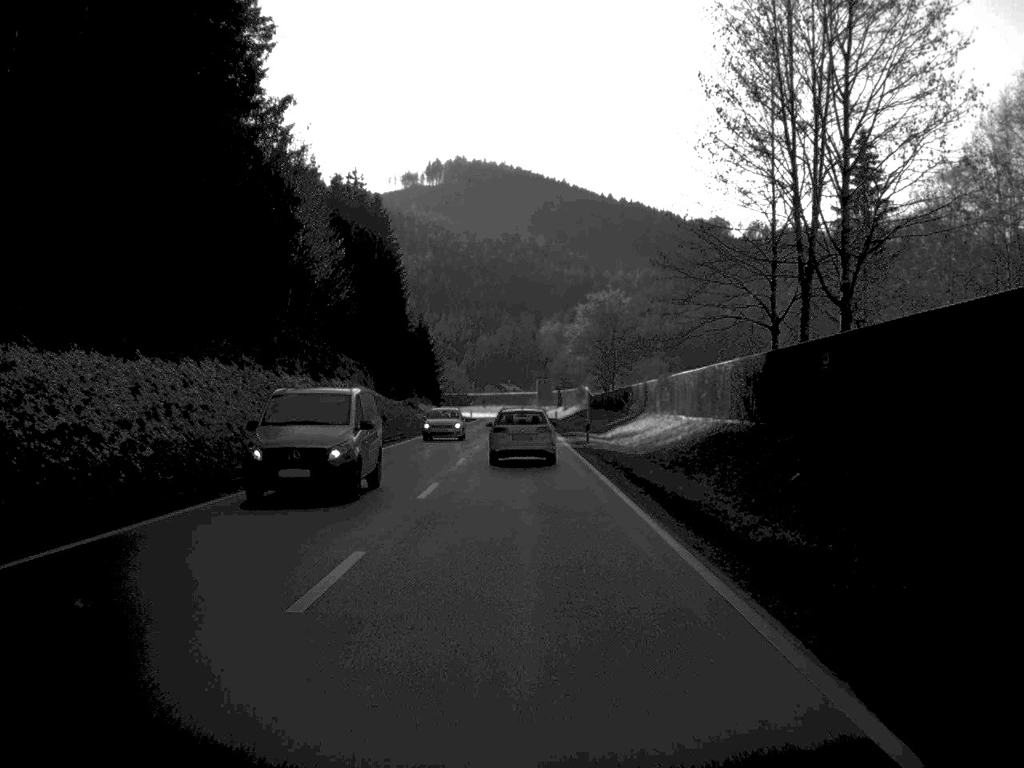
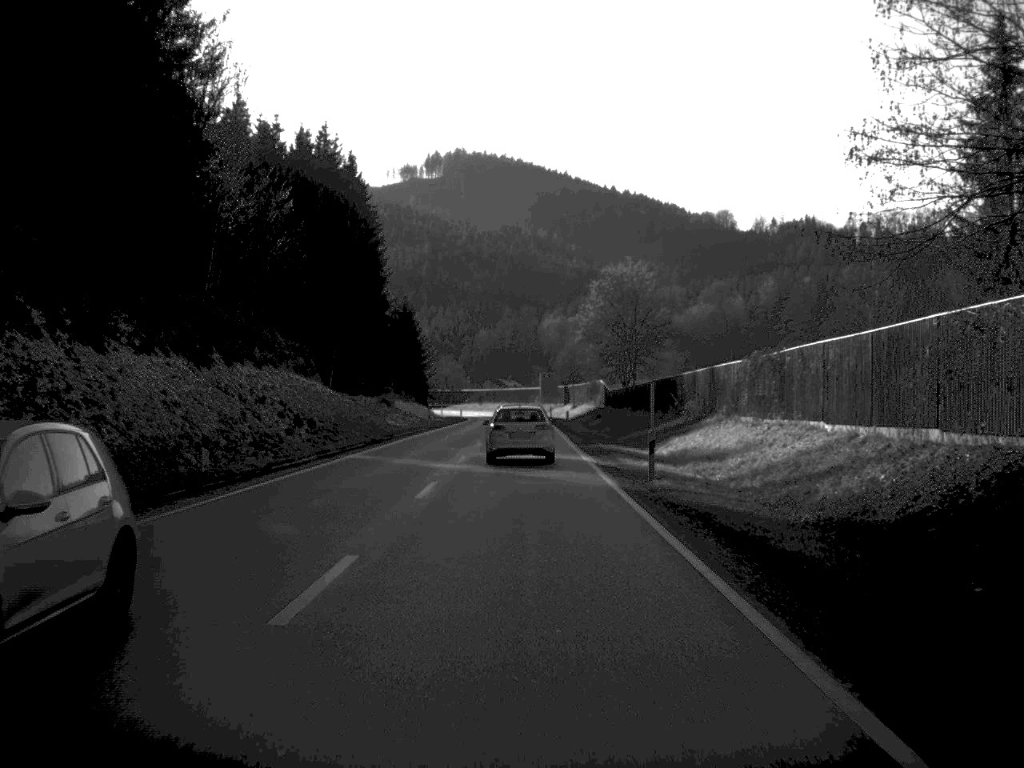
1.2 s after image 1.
(0.0, +24.4) m; 0°
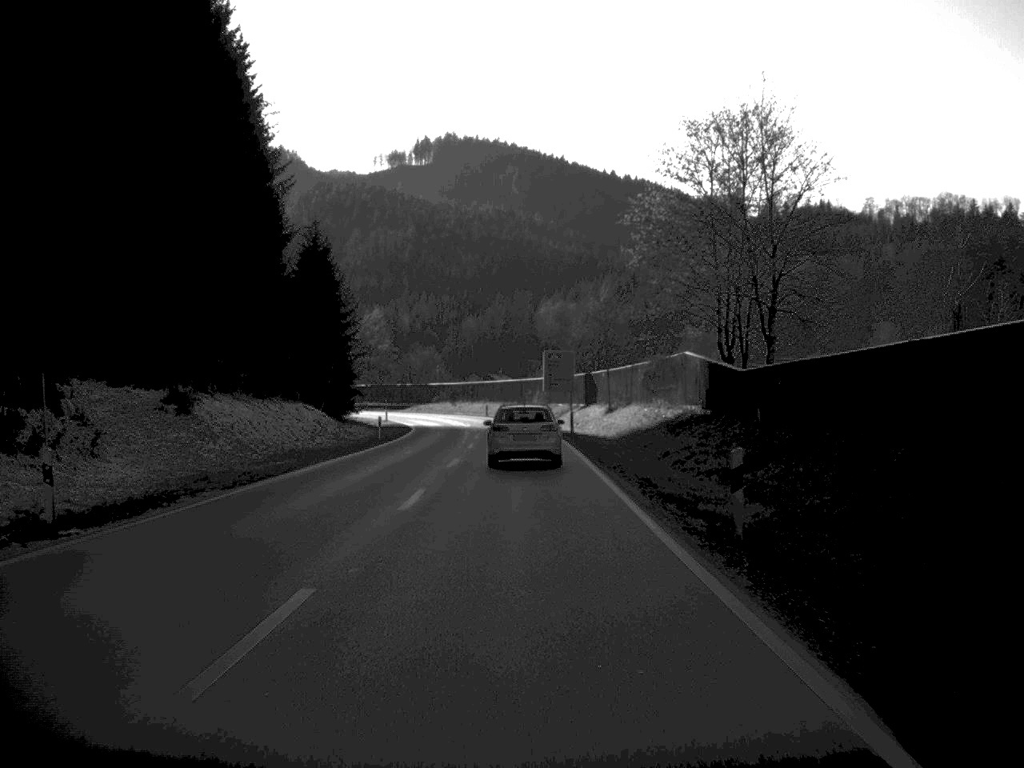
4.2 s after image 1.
(+0.1, +61.8) m; 0°
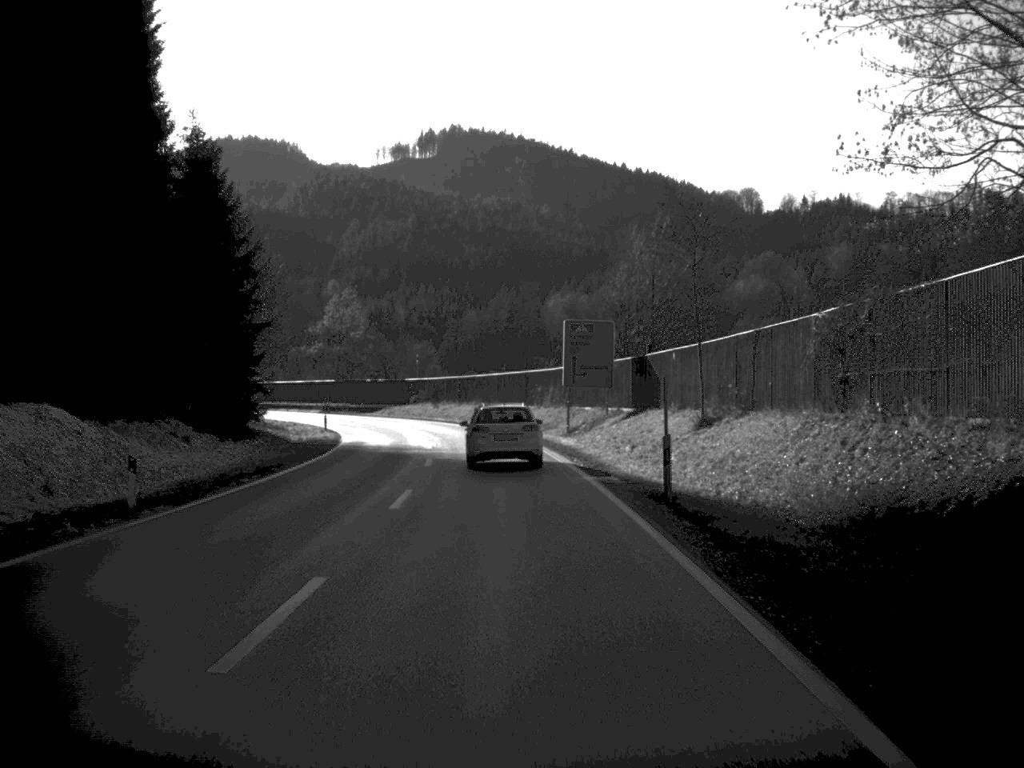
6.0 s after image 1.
(-0.1, +34.9) m; 0°
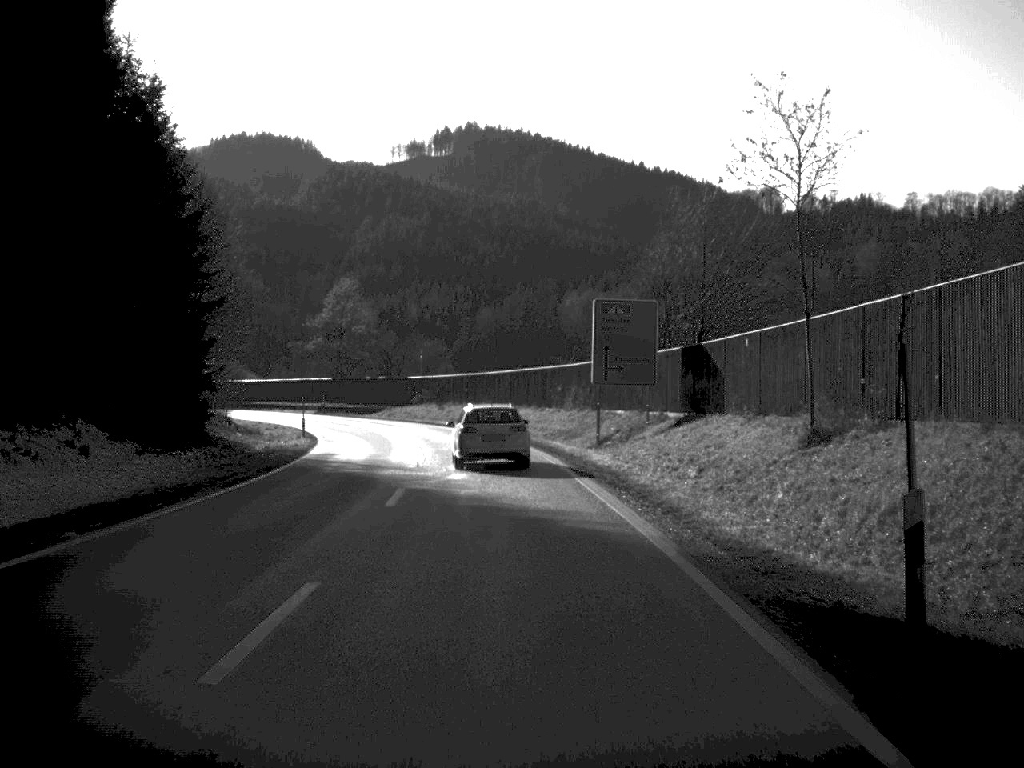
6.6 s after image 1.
(-0.1, +11.7) m; -1°
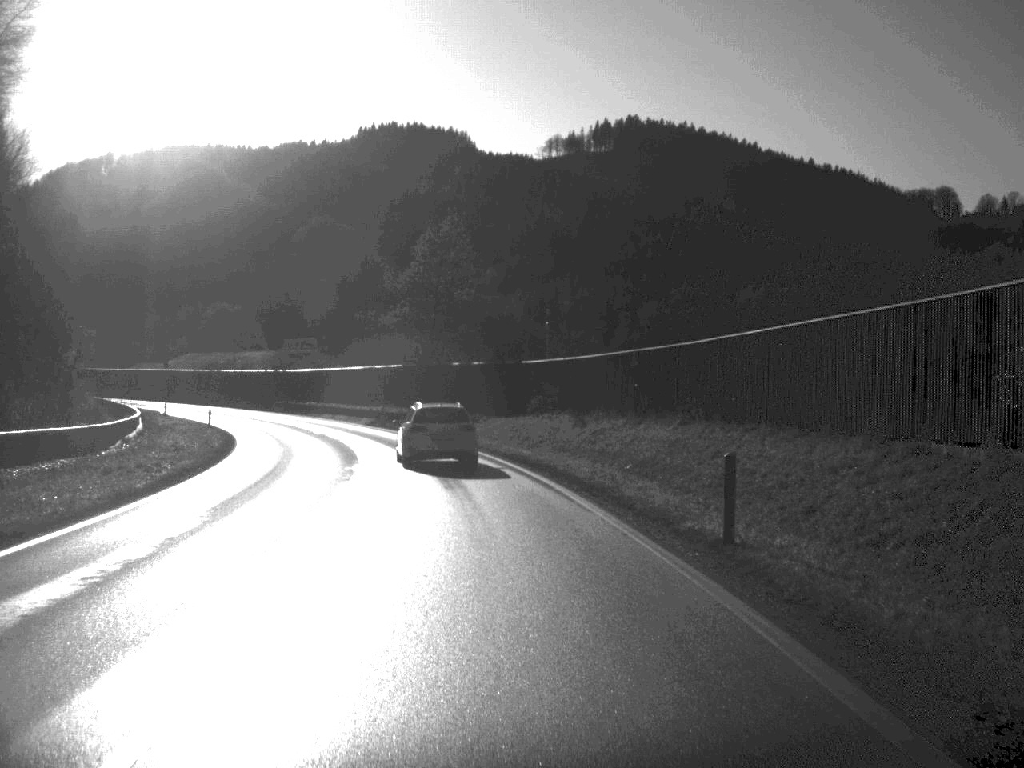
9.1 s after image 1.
(-2.5, +47.4) m; -7°
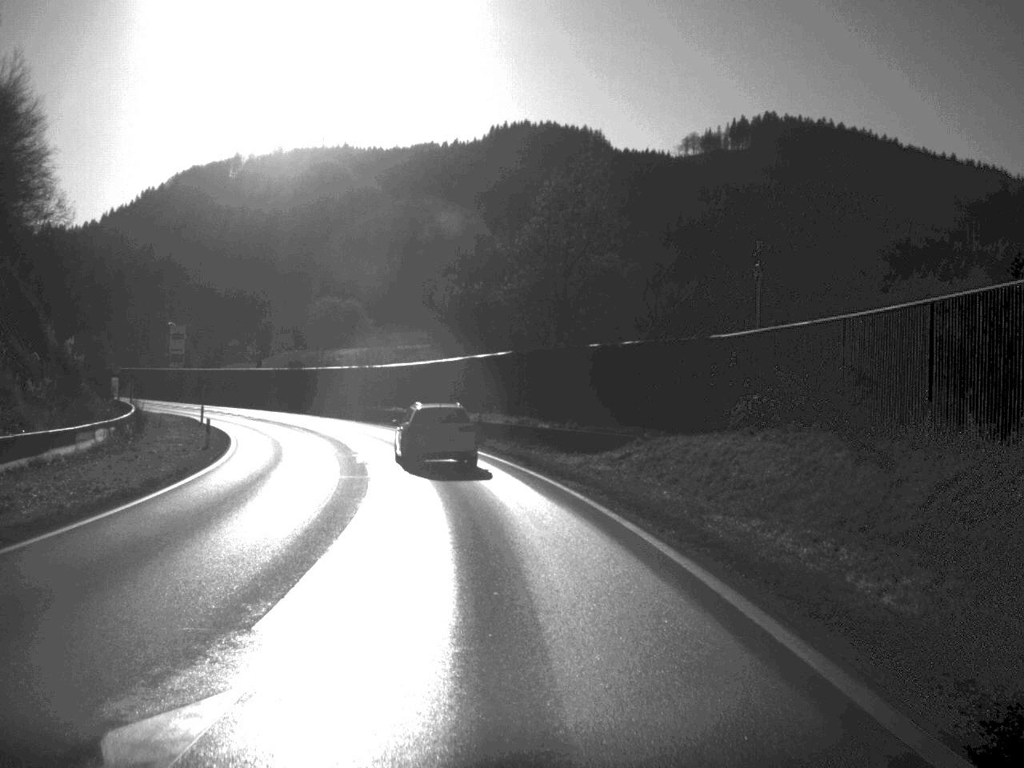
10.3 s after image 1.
(-1.2, +23.2) m; -6°
